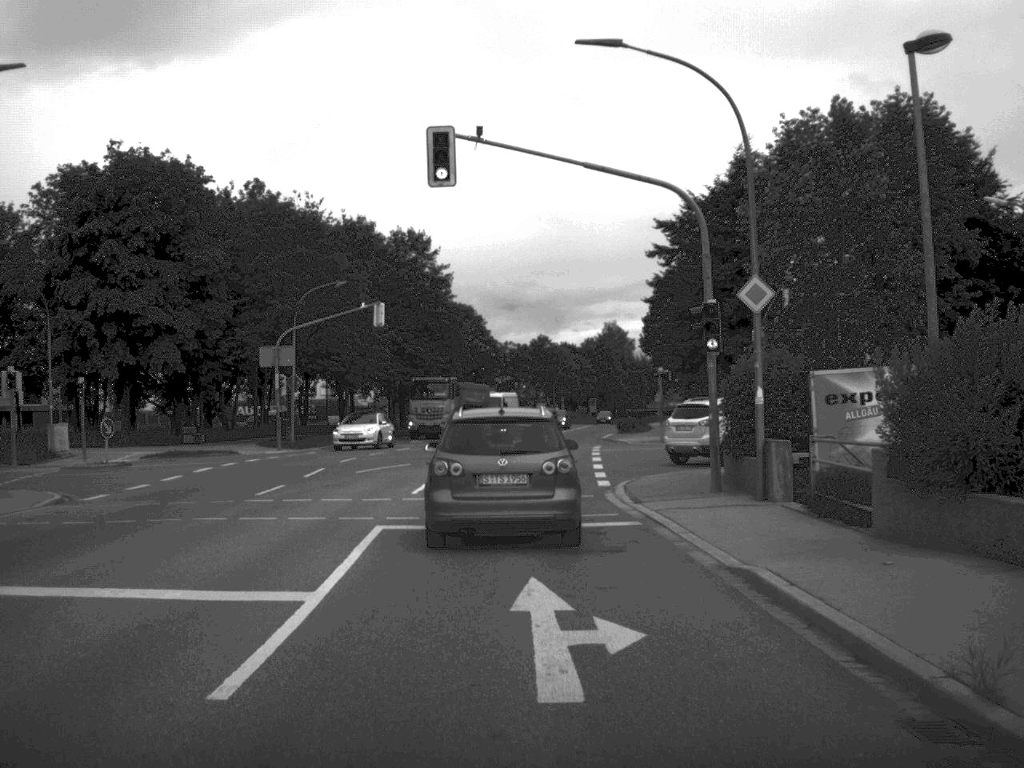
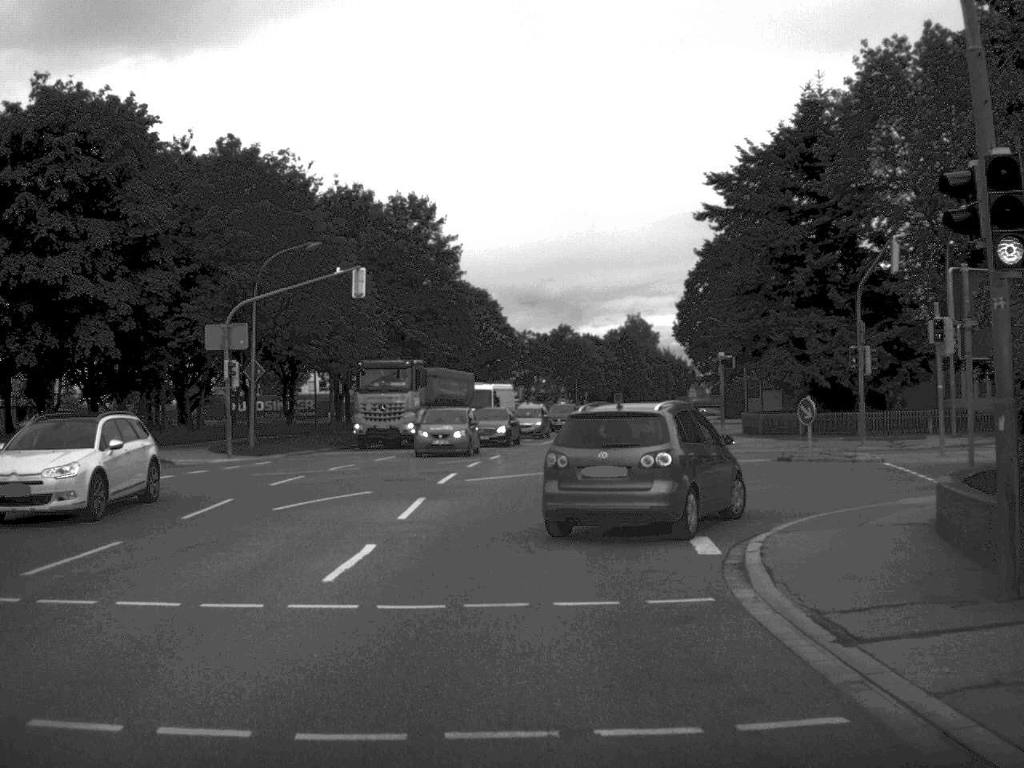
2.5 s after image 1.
(-0.1, +12.2) m; -1°
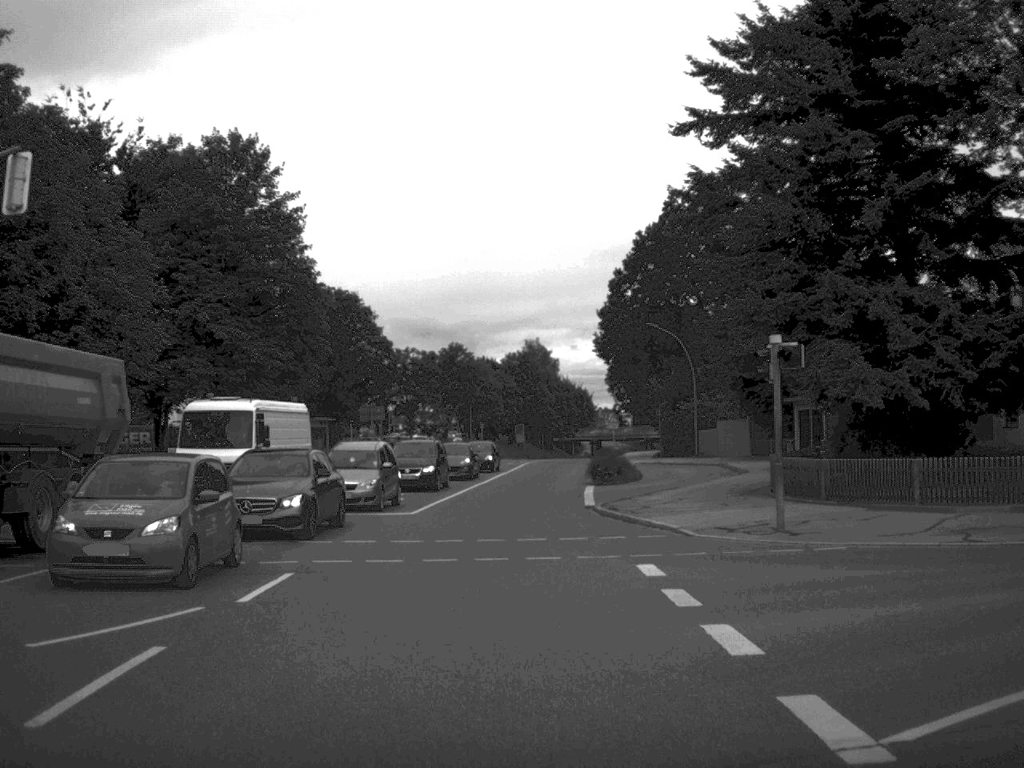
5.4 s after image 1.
(+0.6, +22.5) m; +5°
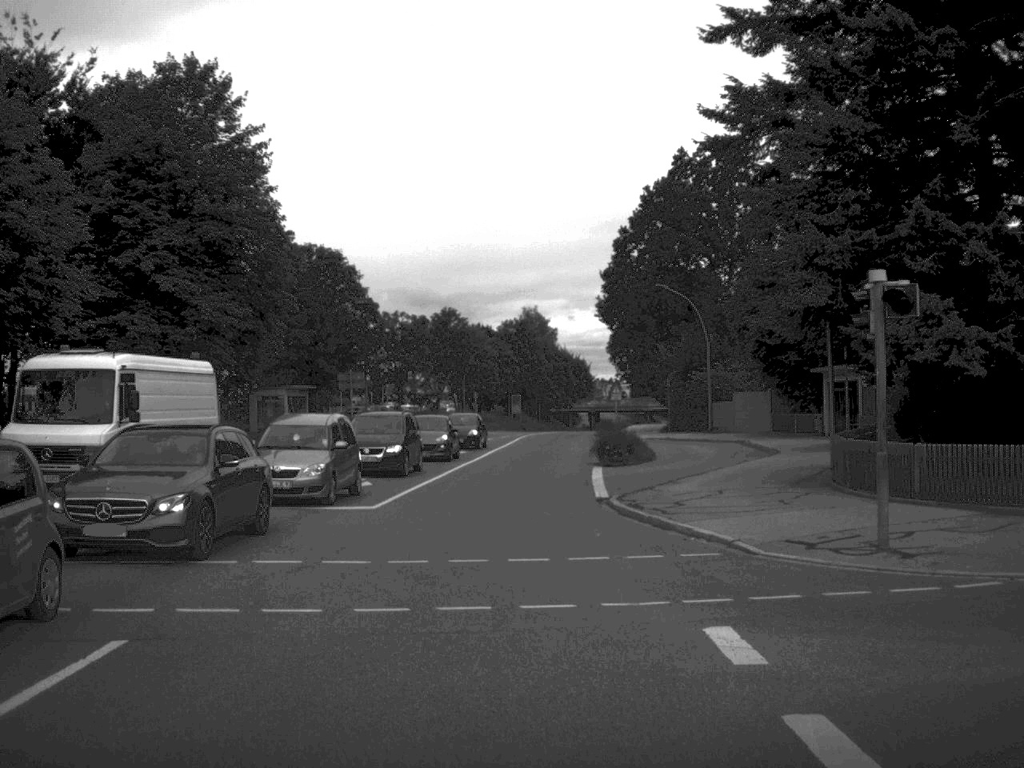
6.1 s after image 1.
(0.0, +6.4) m; 0°
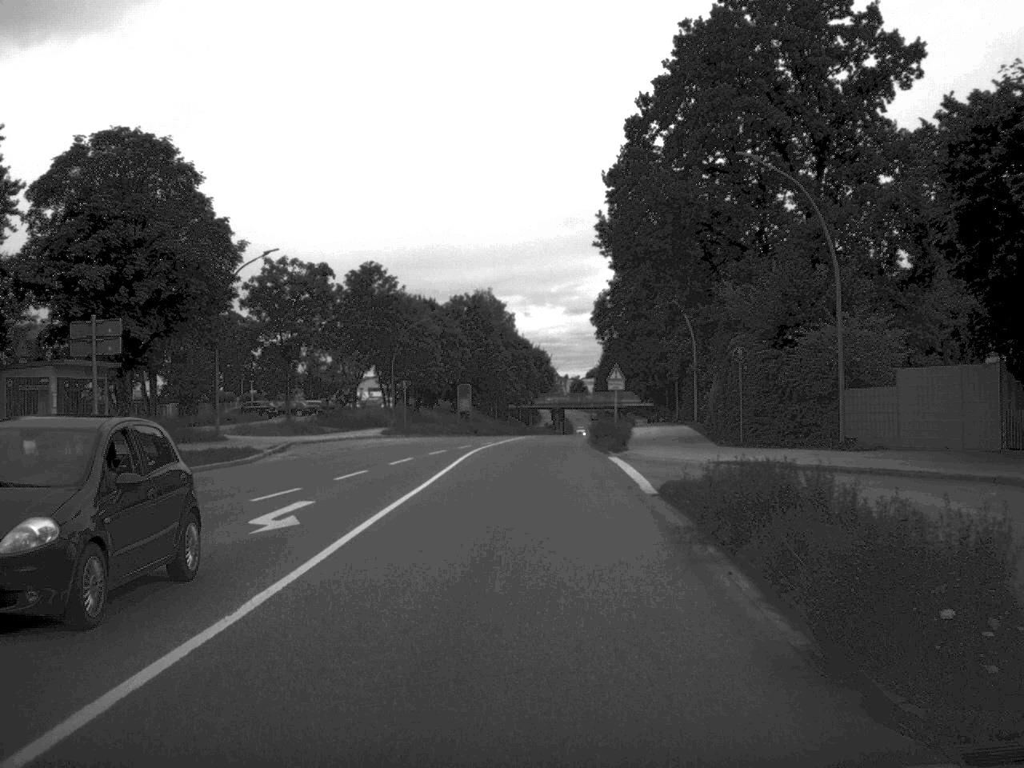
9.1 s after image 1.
(0.0, +31.4) m; +2°
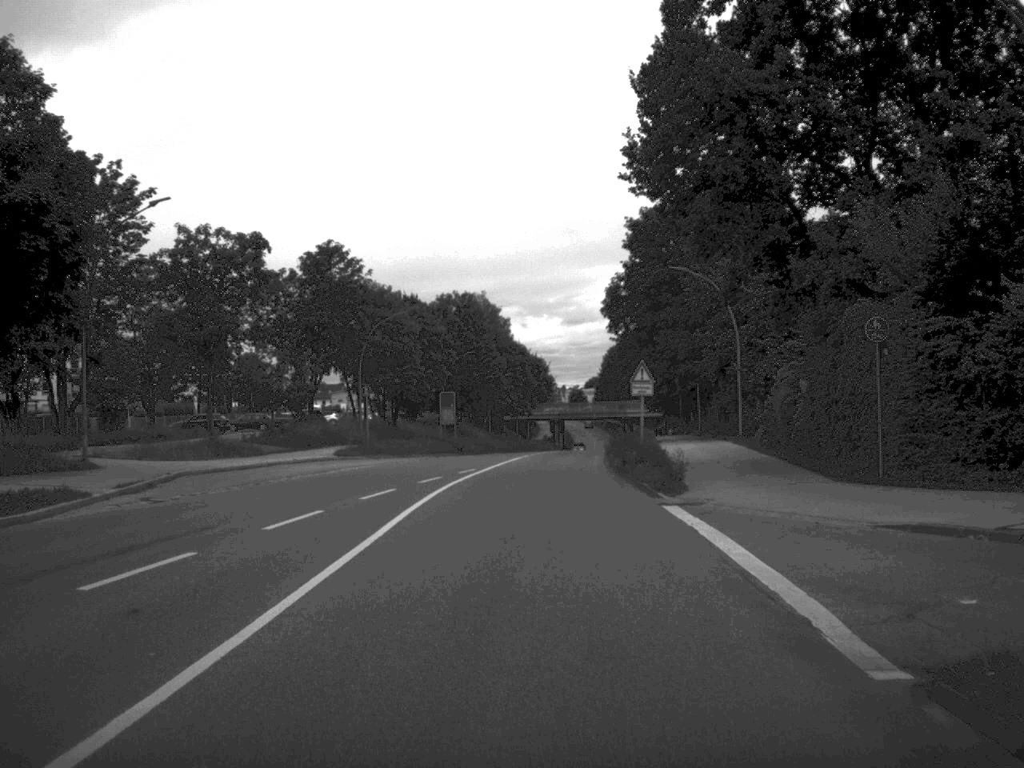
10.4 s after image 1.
(0.0, +14.9) m; 0°
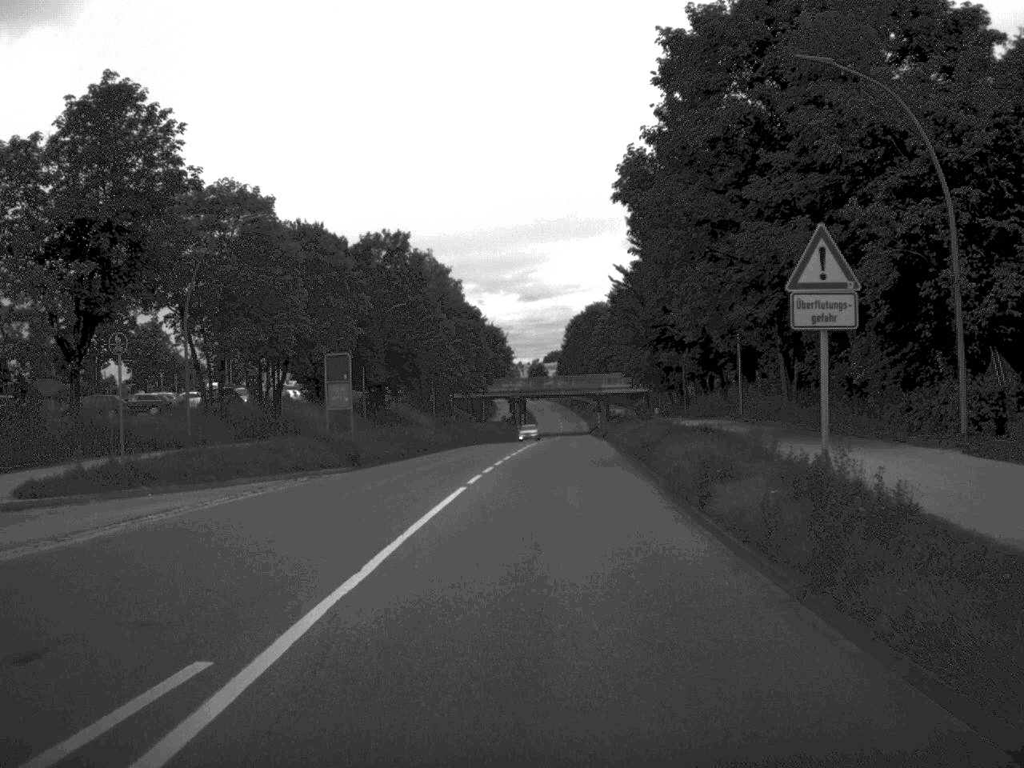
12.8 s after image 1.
(+0.1, +29.8) m; +2°
